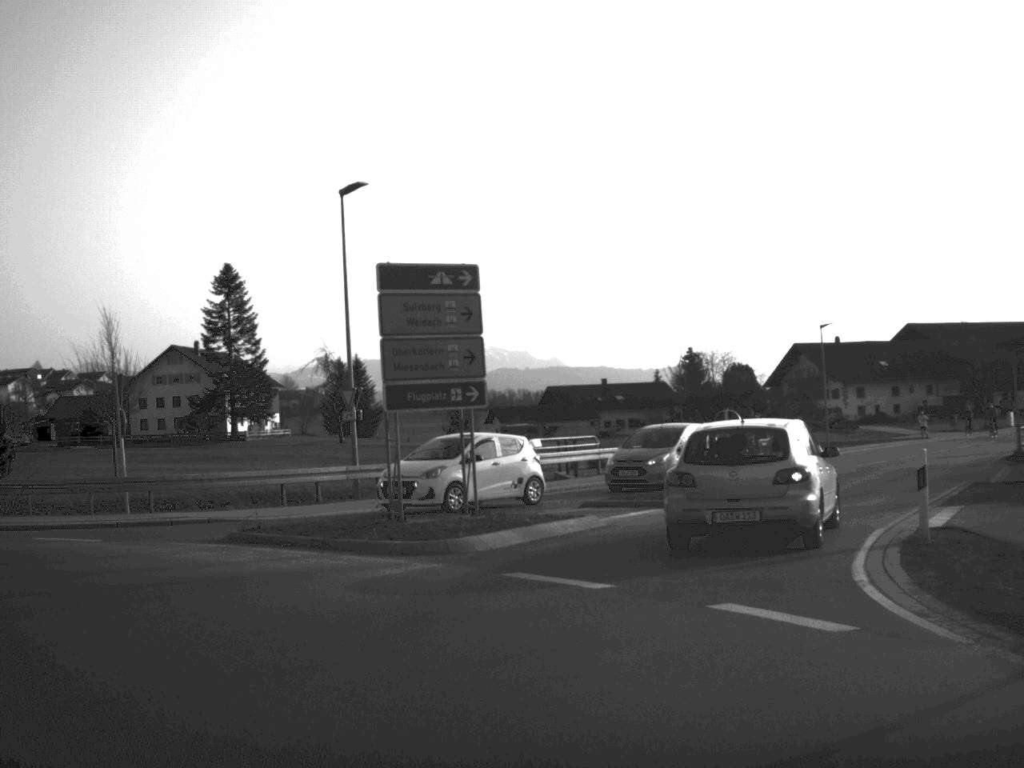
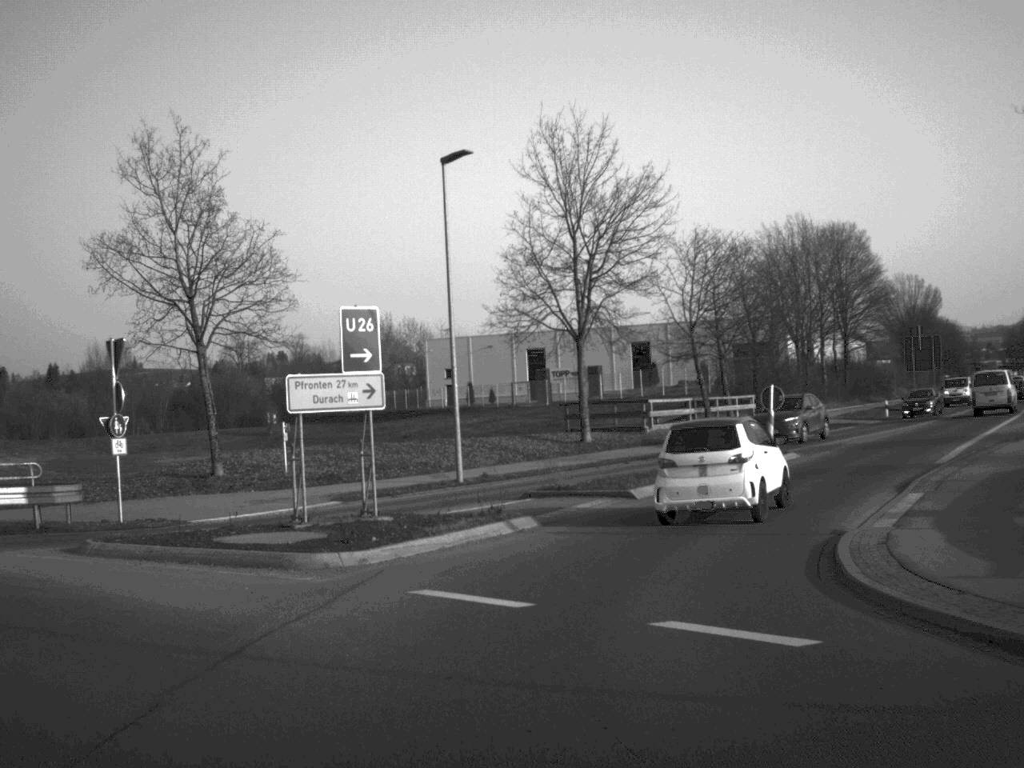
(-11.3, +16.2) m; -68°
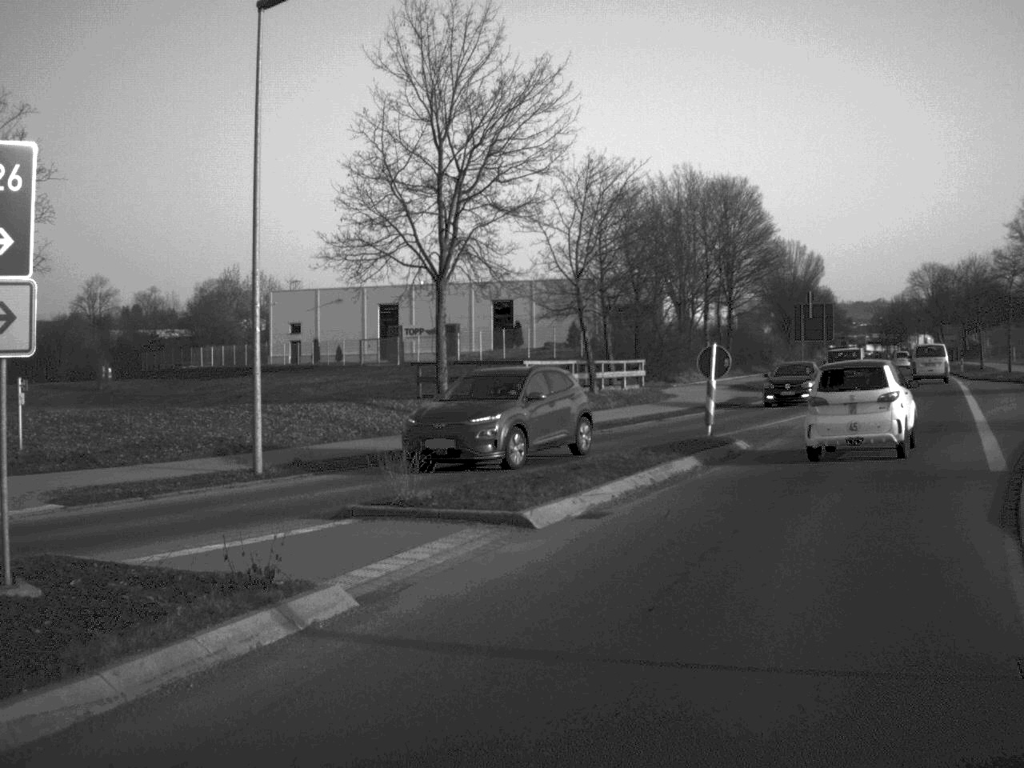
(+0.3, +9.6) m; +8°
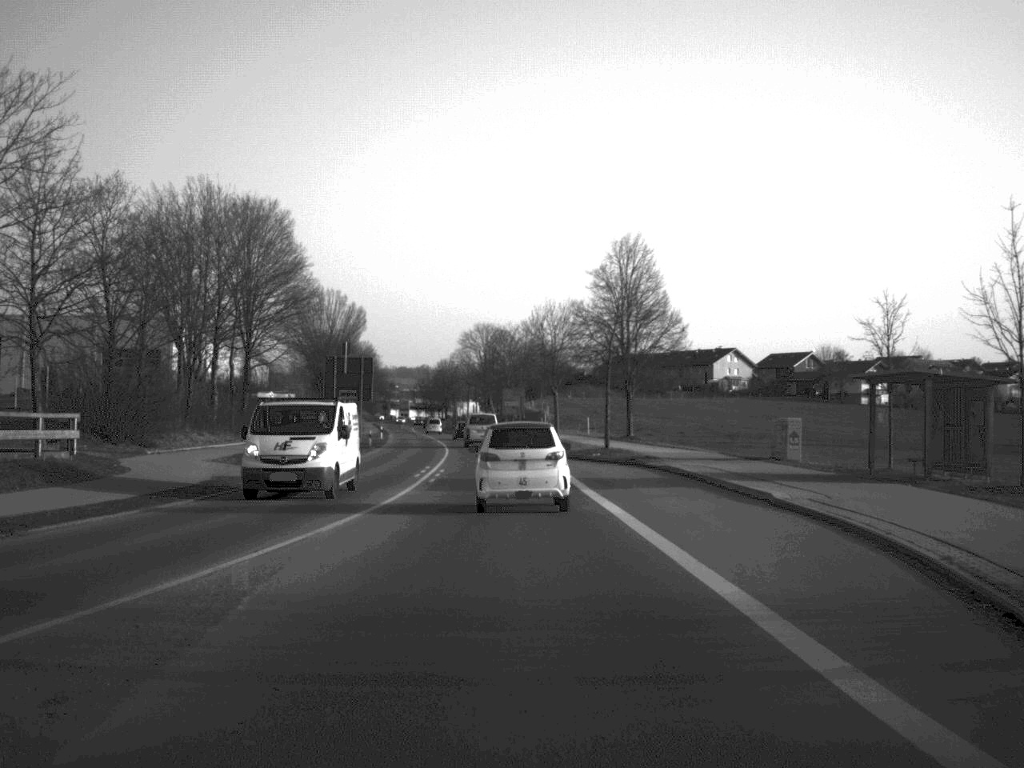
(+3.8, +16.9) m; +20°
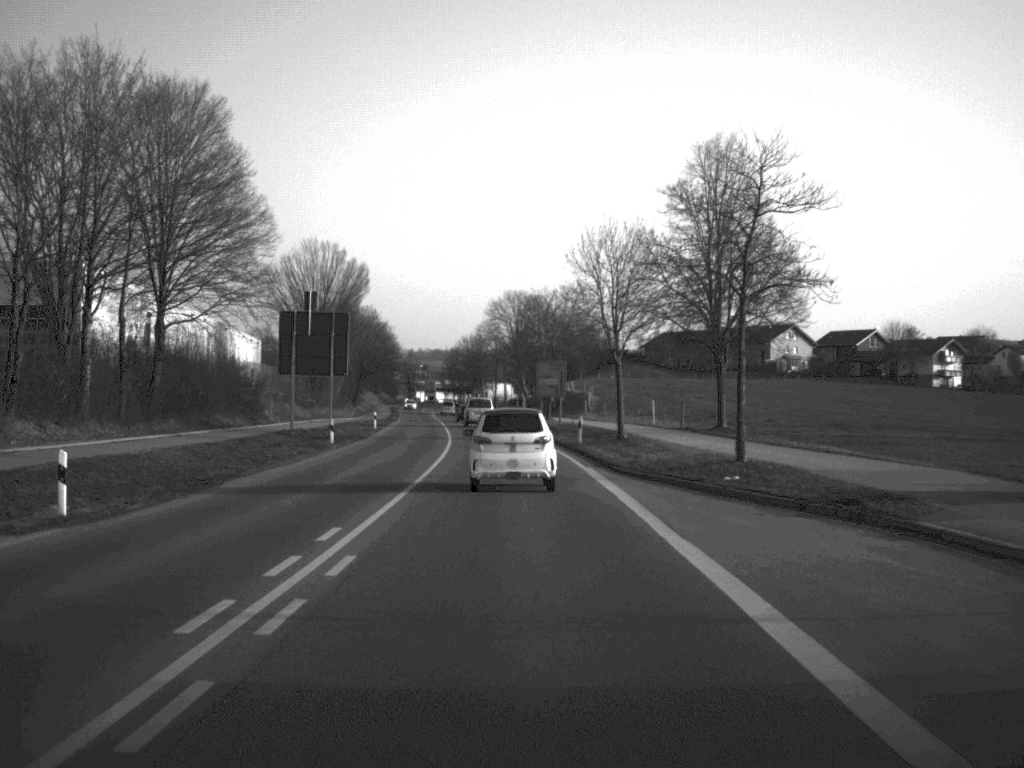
(-0.4, +26.1) m; -2°
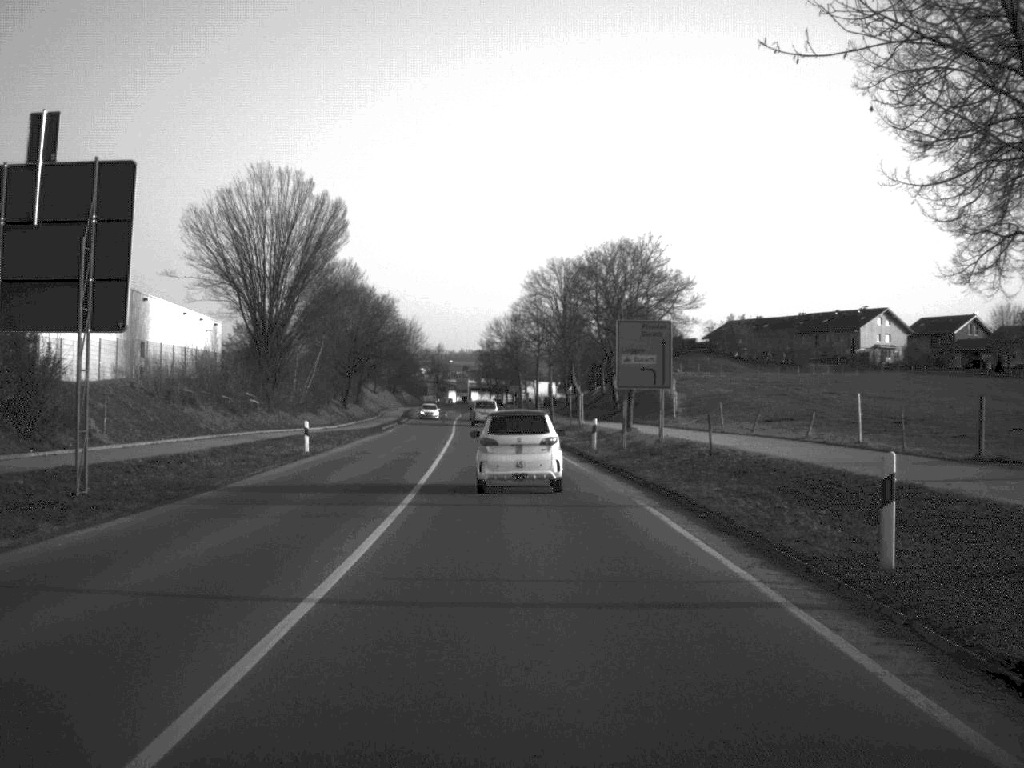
(-0.7, +37.2) m; -2°
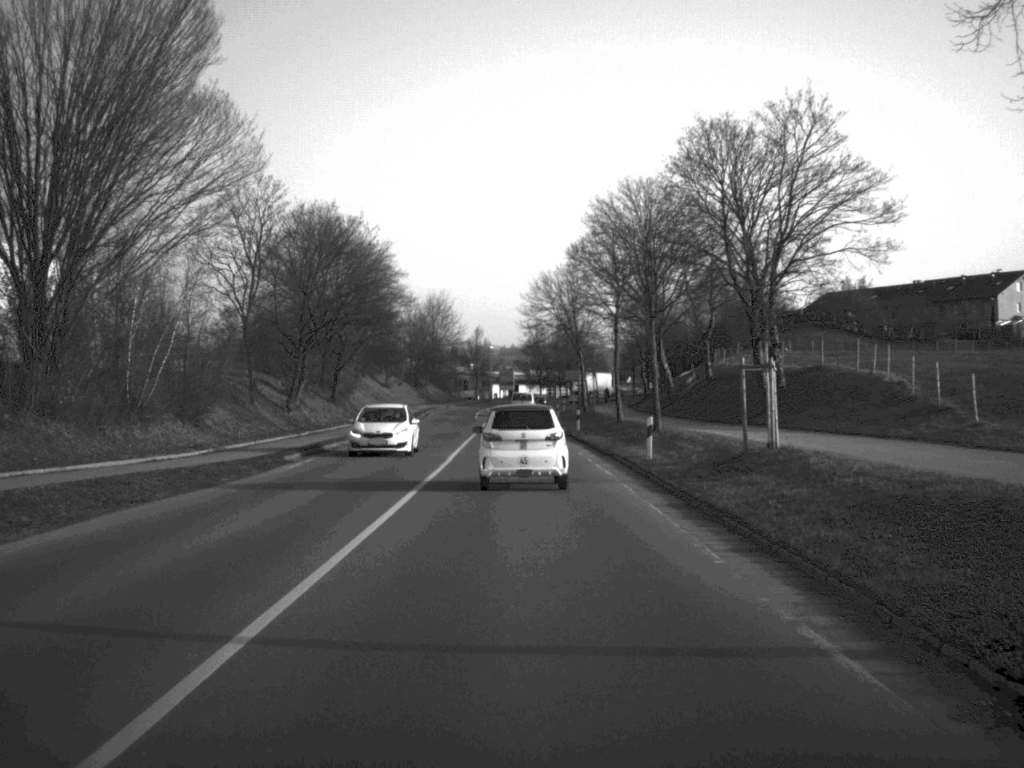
(-0.8, +41.9) m; -2°
